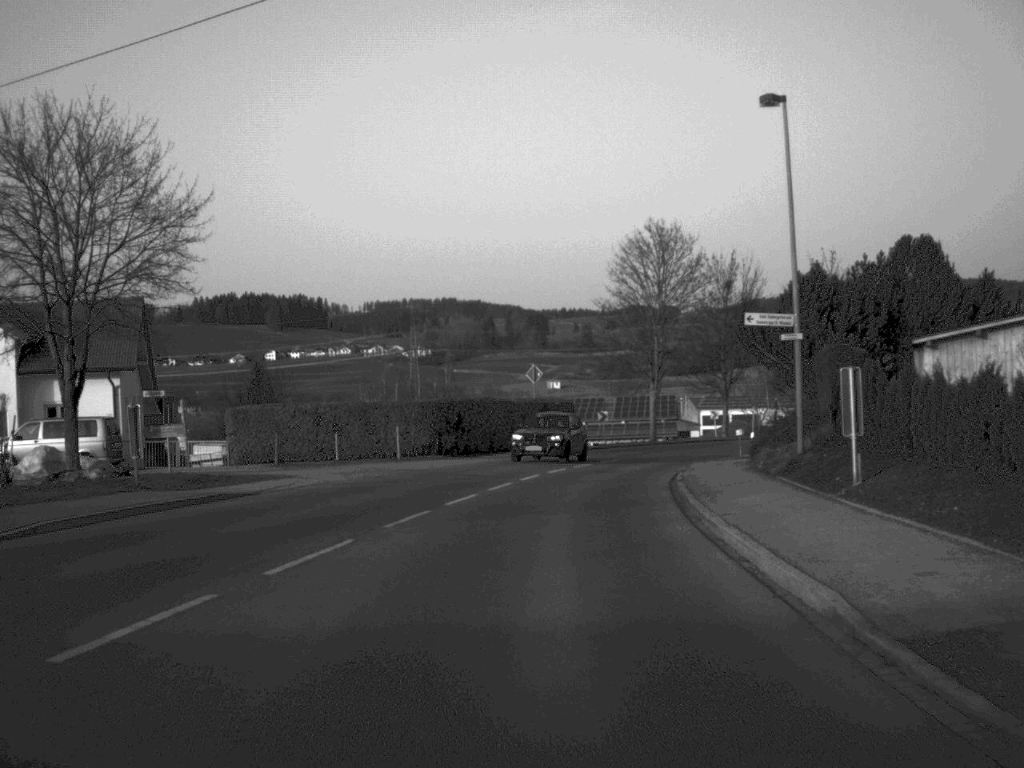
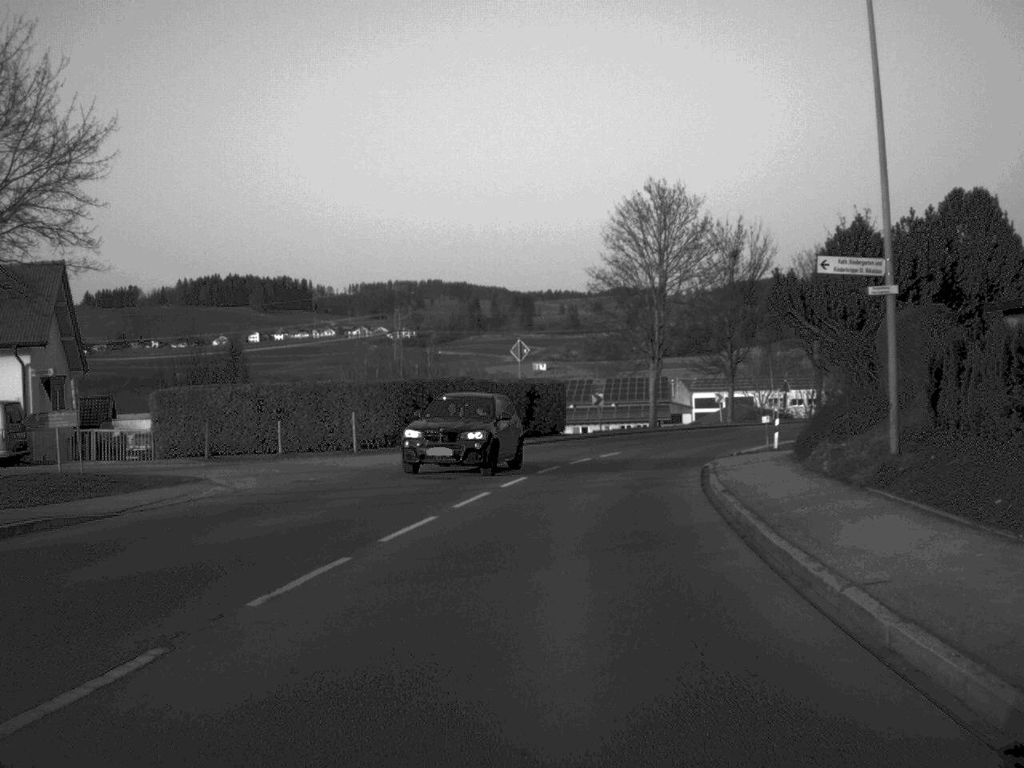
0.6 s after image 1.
(0.0, +7.8) m; +1°
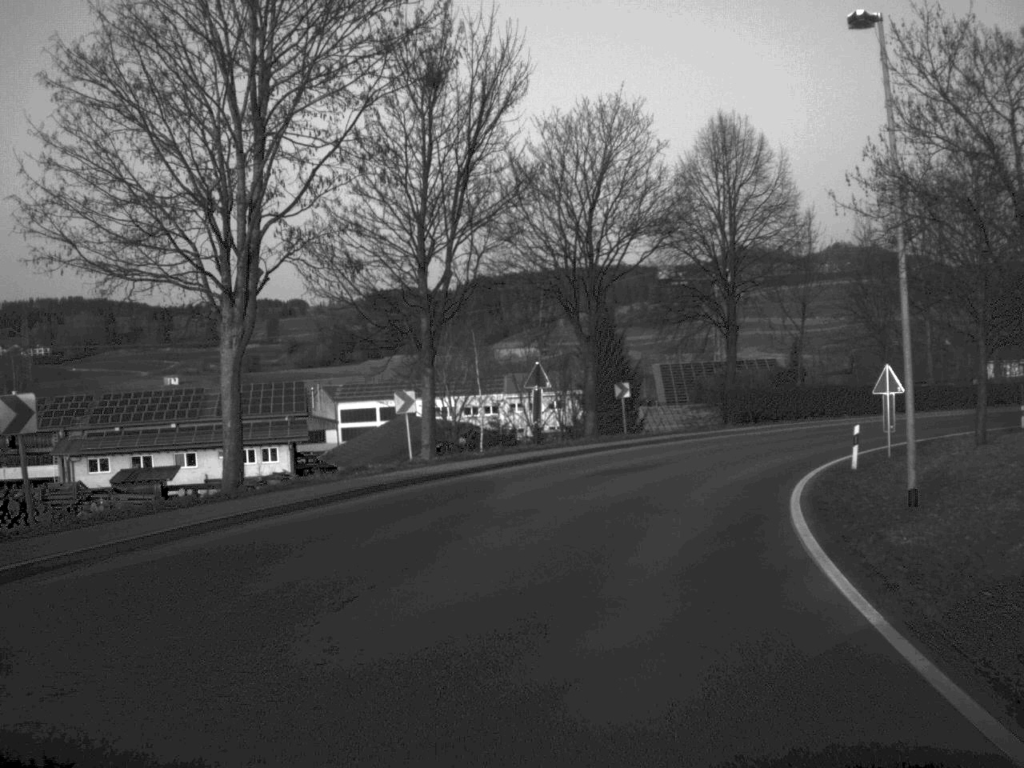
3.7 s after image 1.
(+4.9, +41.2) m; +16°
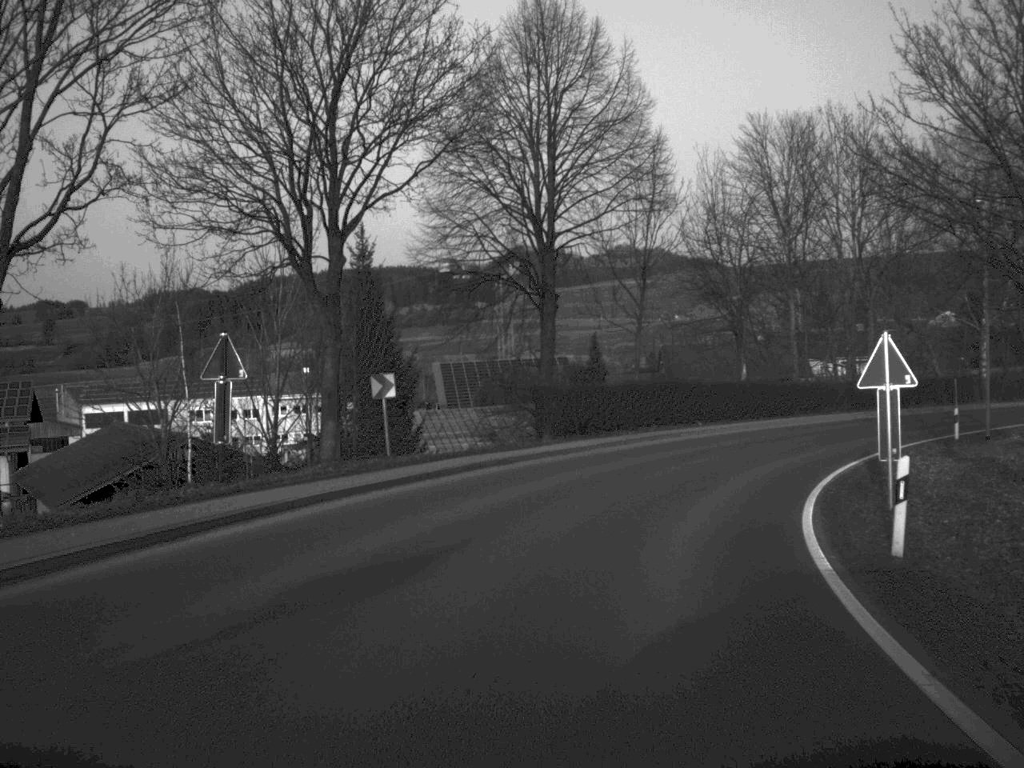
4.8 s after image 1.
(+1.4, +16.6) m; +10°
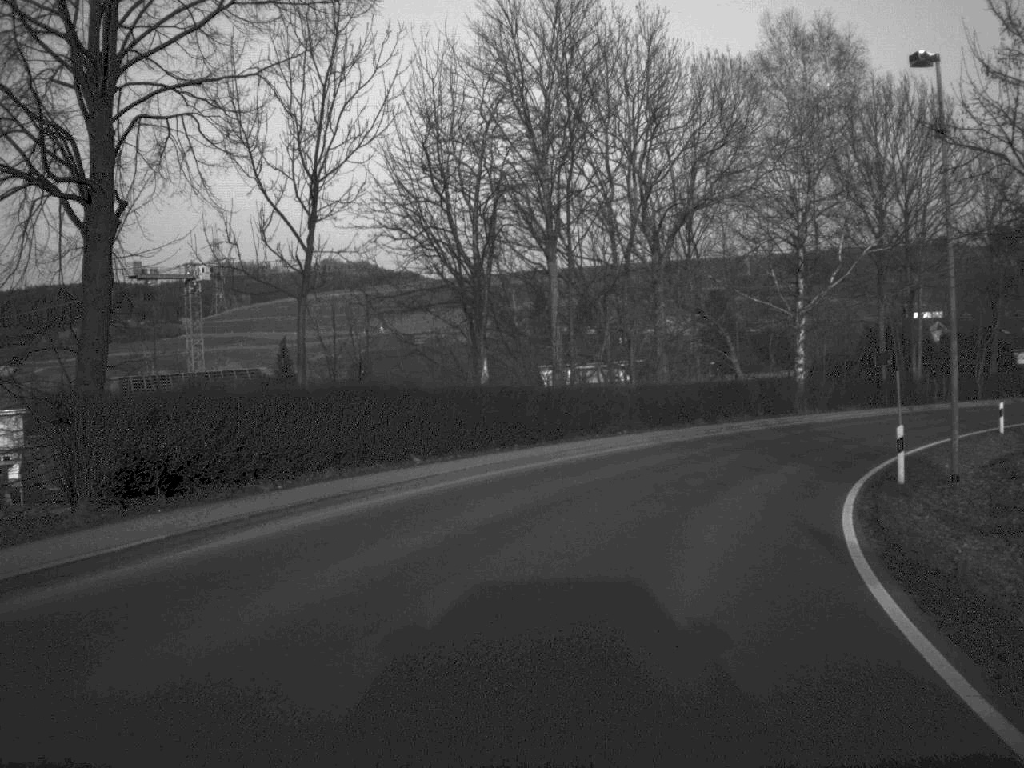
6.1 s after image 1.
(+2.1, +19.1) m; +13°
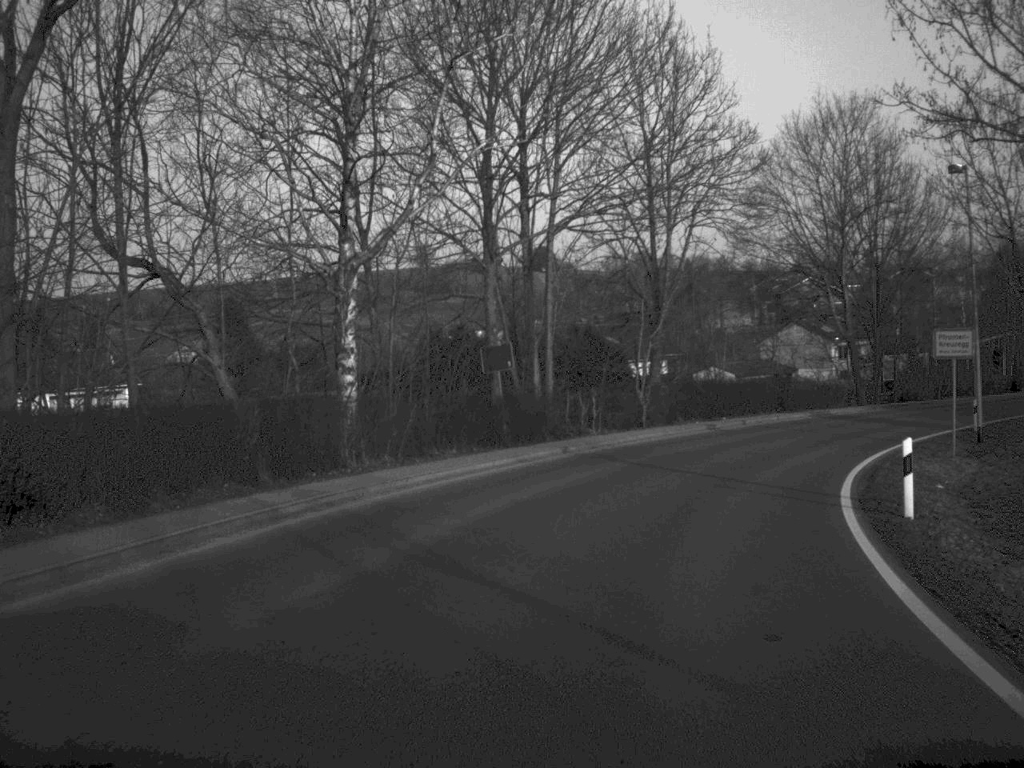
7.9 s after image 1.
(+4.7, +25.9) m; +21°
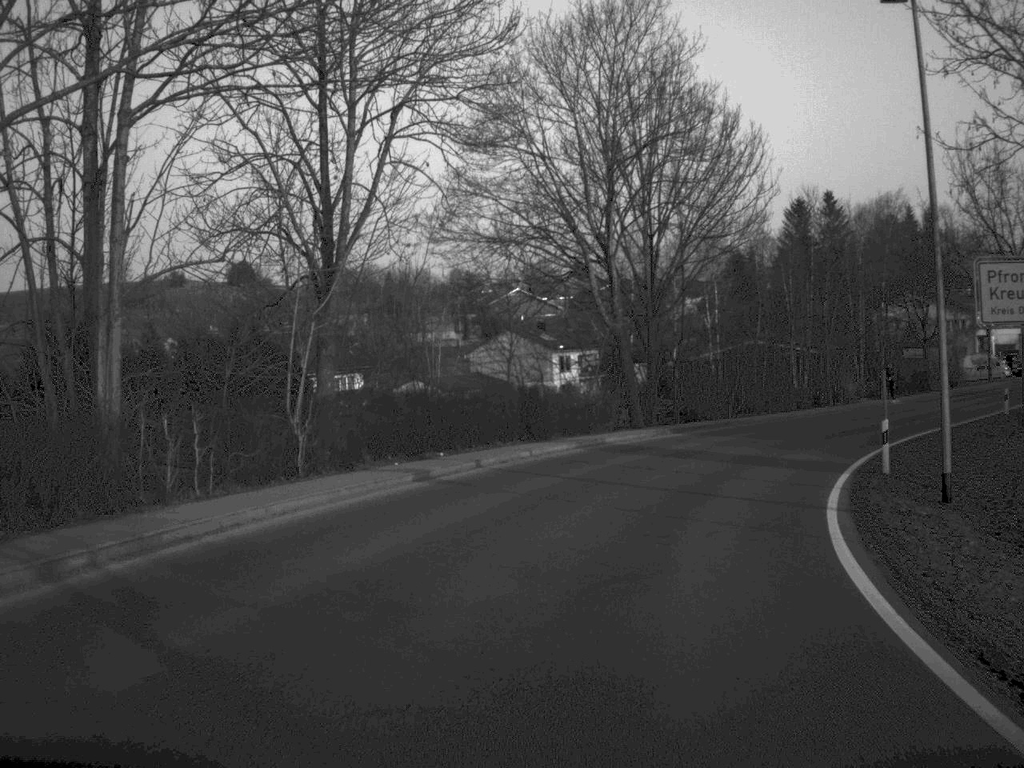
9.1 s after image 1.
(+2.1, +17.6) m; +13°
